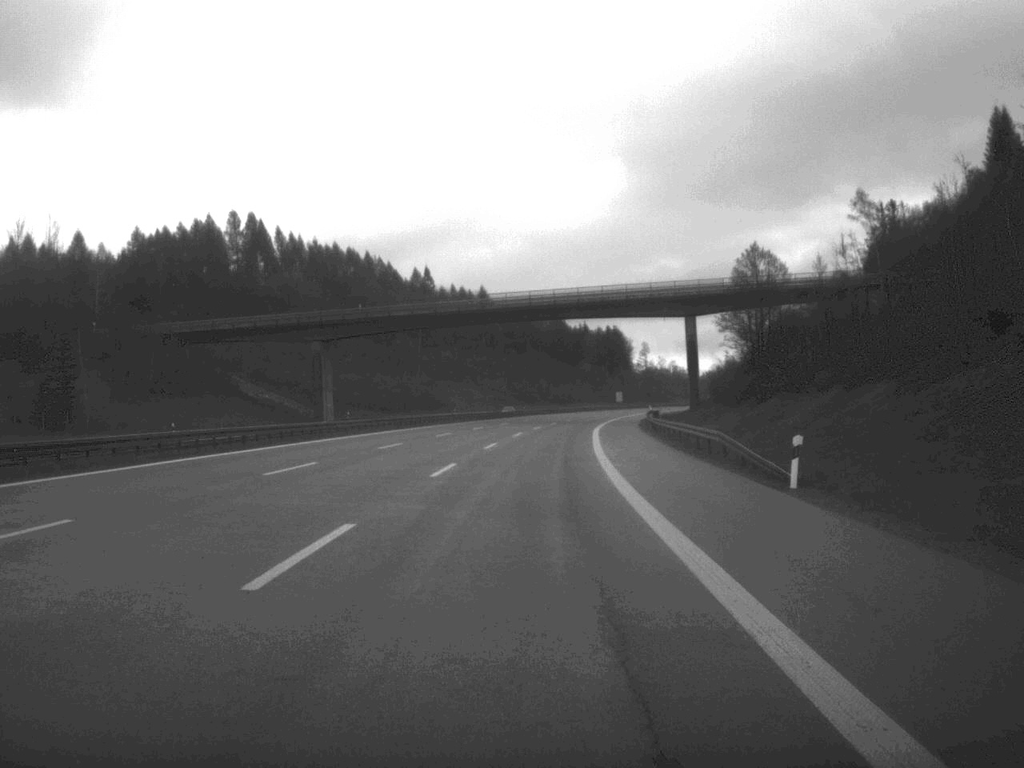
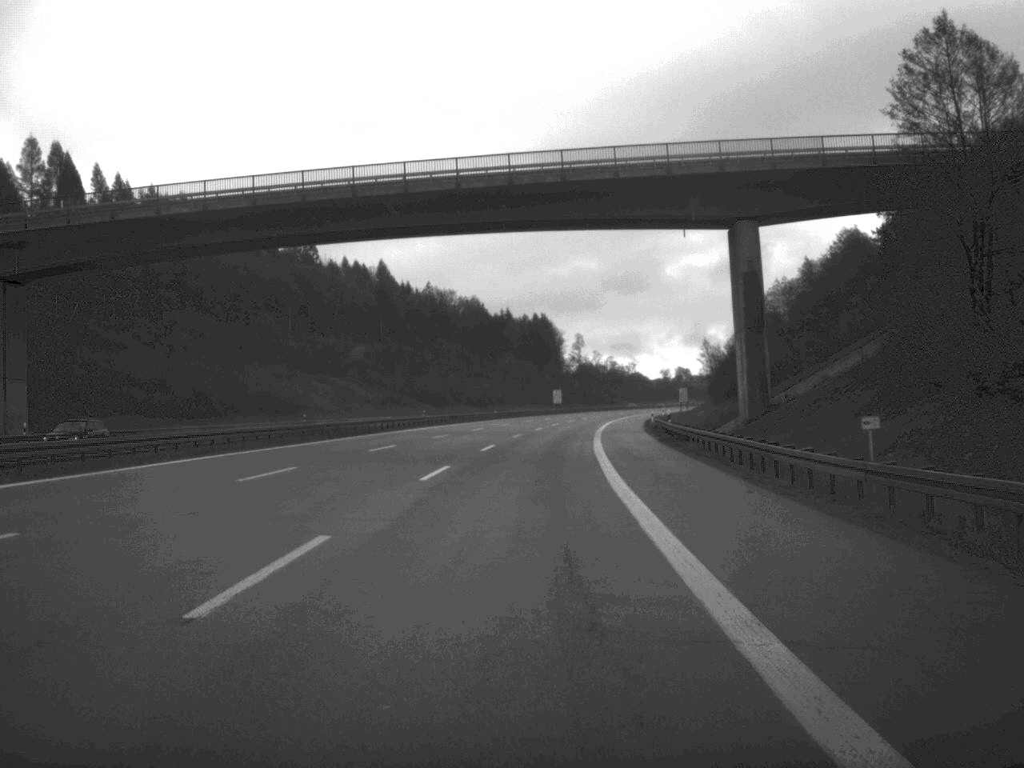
(+2.3, +70.4) m; +3°
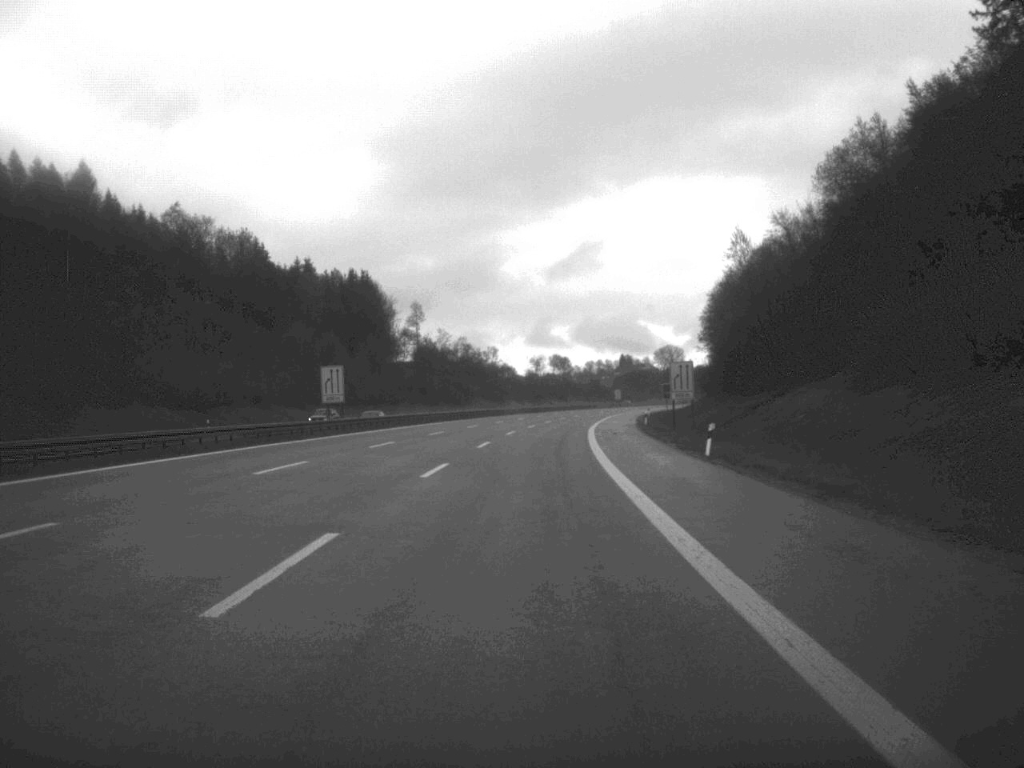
(+6.8, +120.1) m; +7°
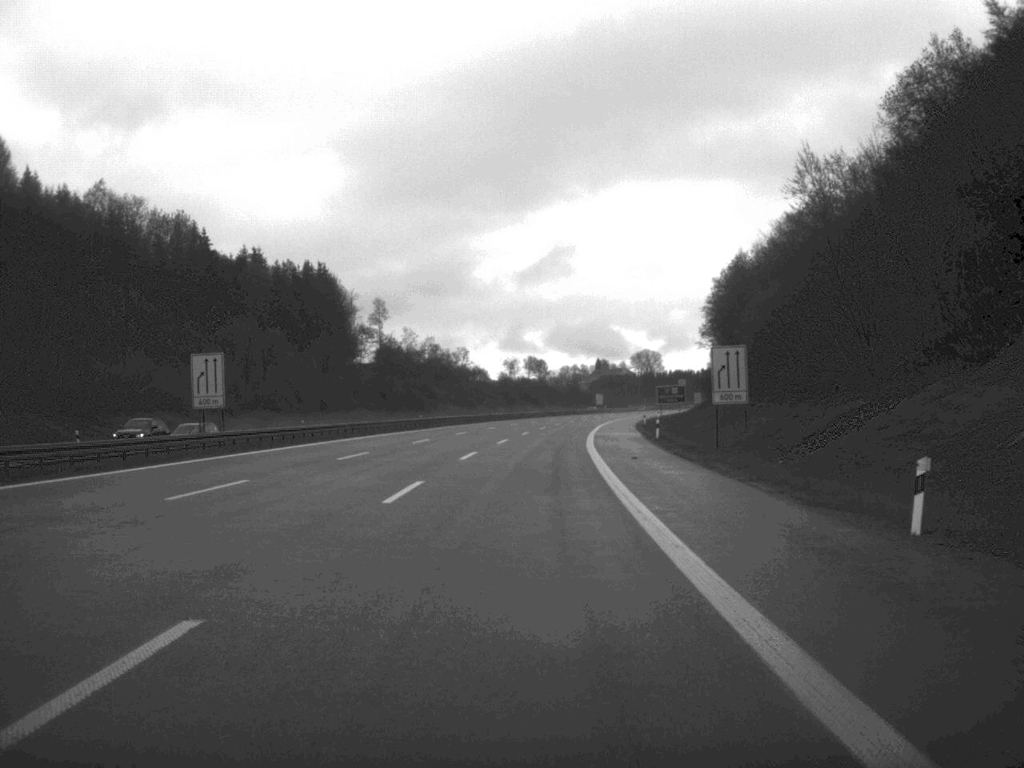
(+0.2, +22.9) m; +1°
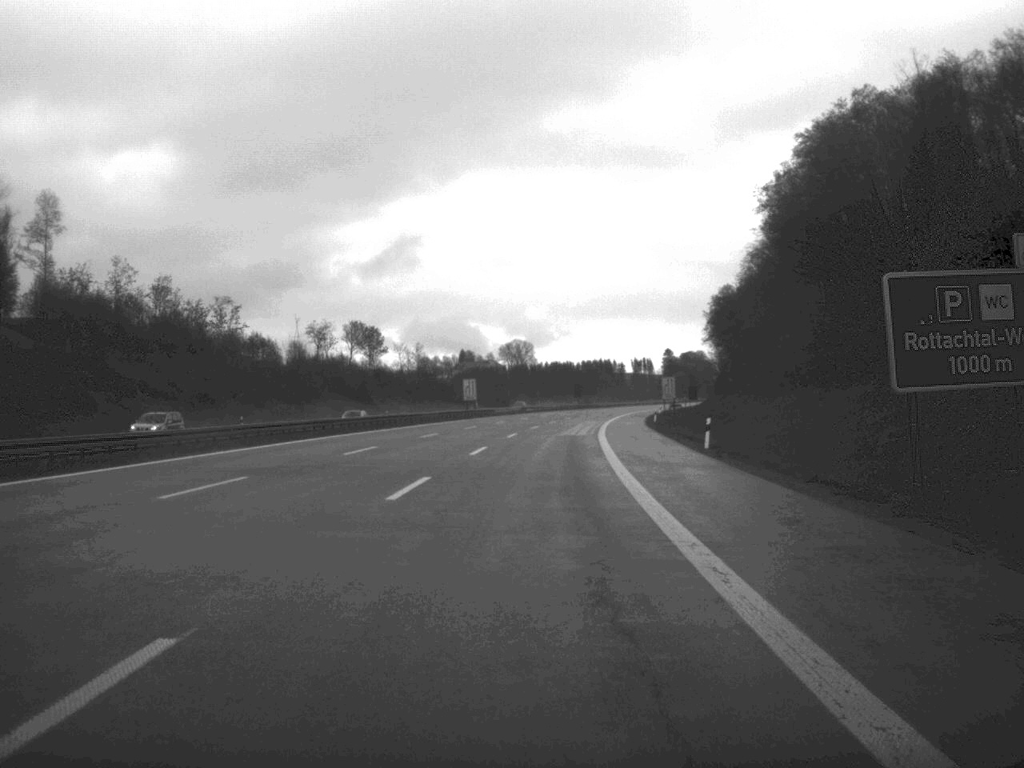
(+6.2, +121.0) m; +6°
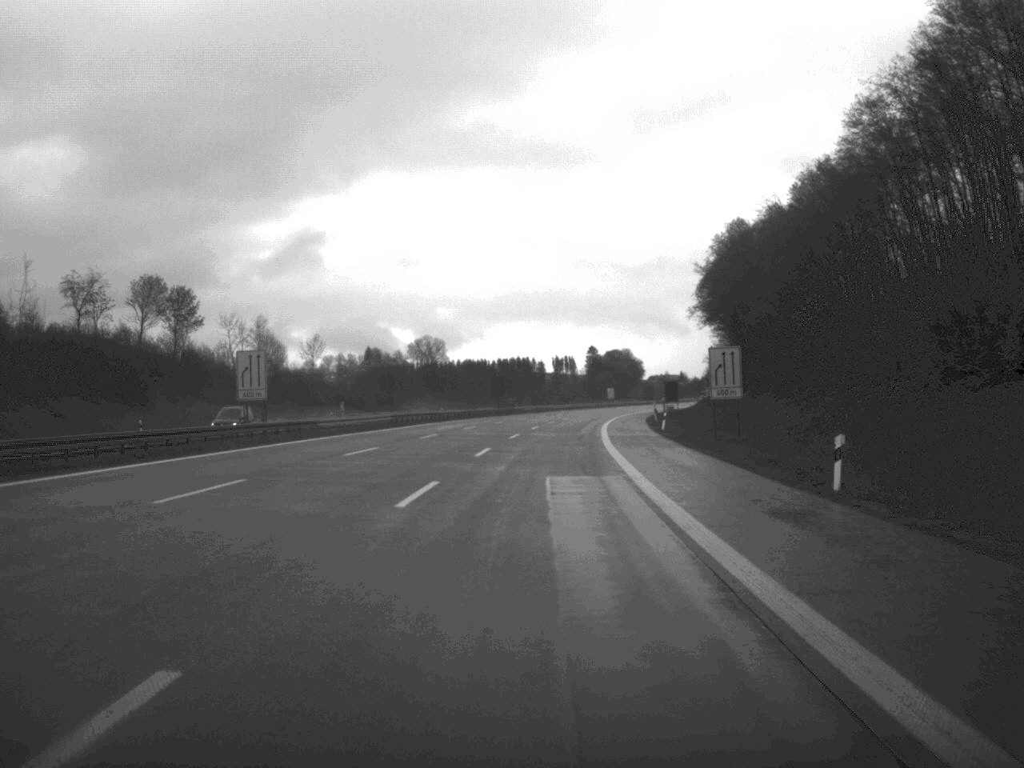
(+2.3, +69.8) m; +4°
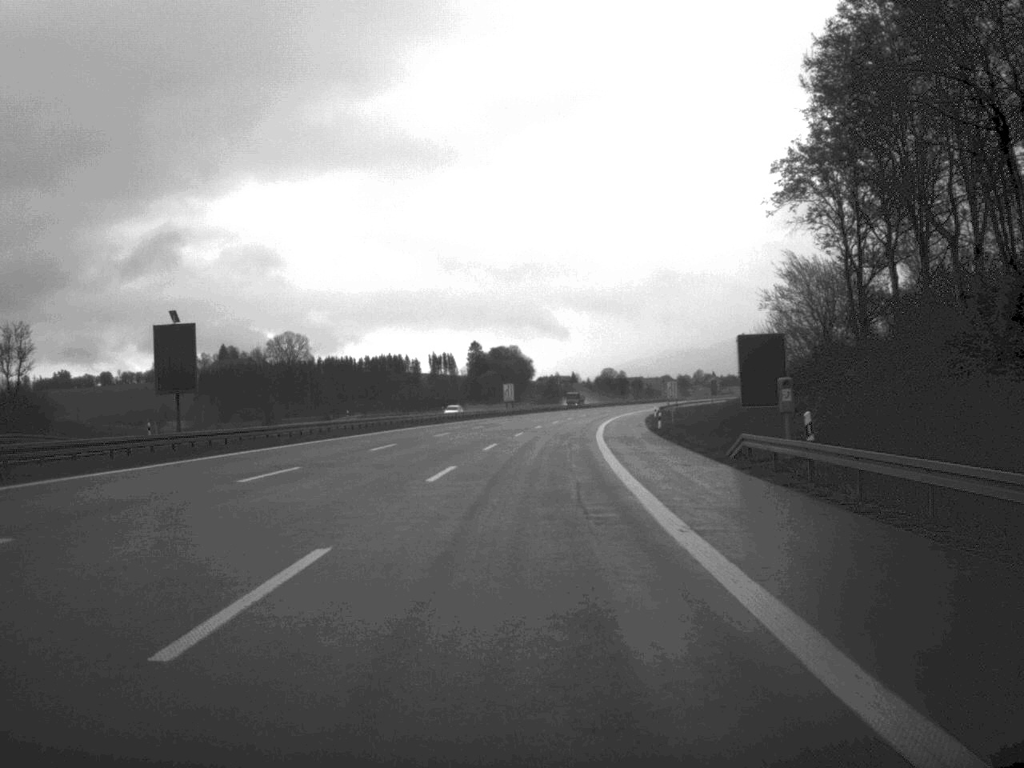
(+4.5, +96.9) m; +5°
